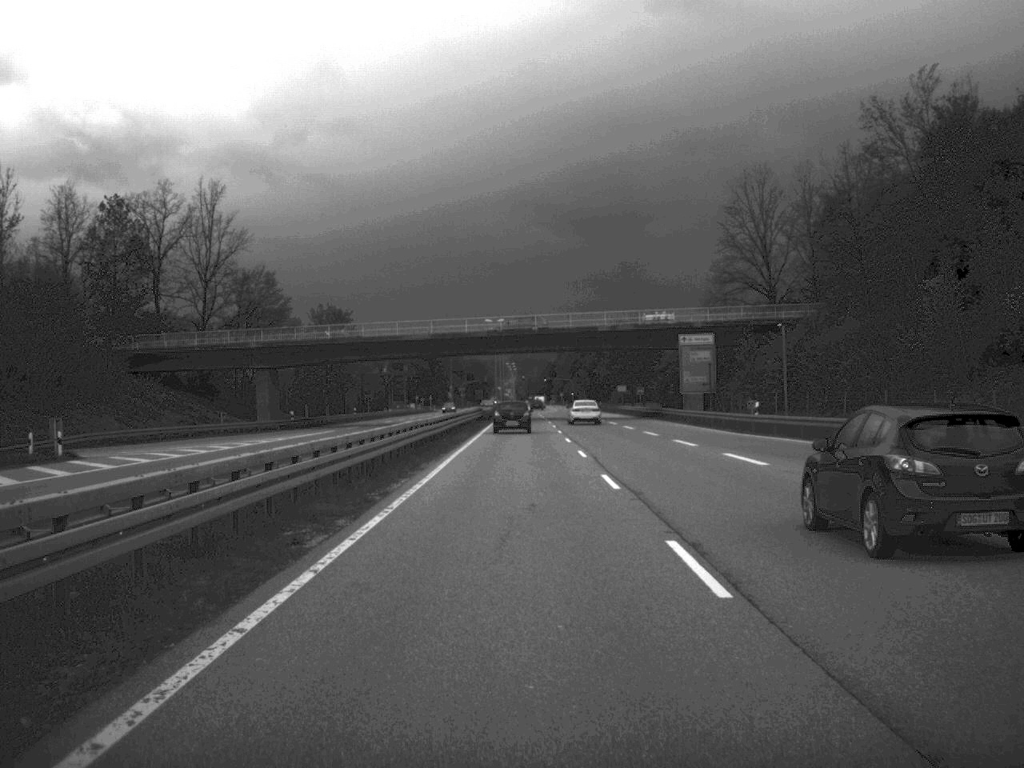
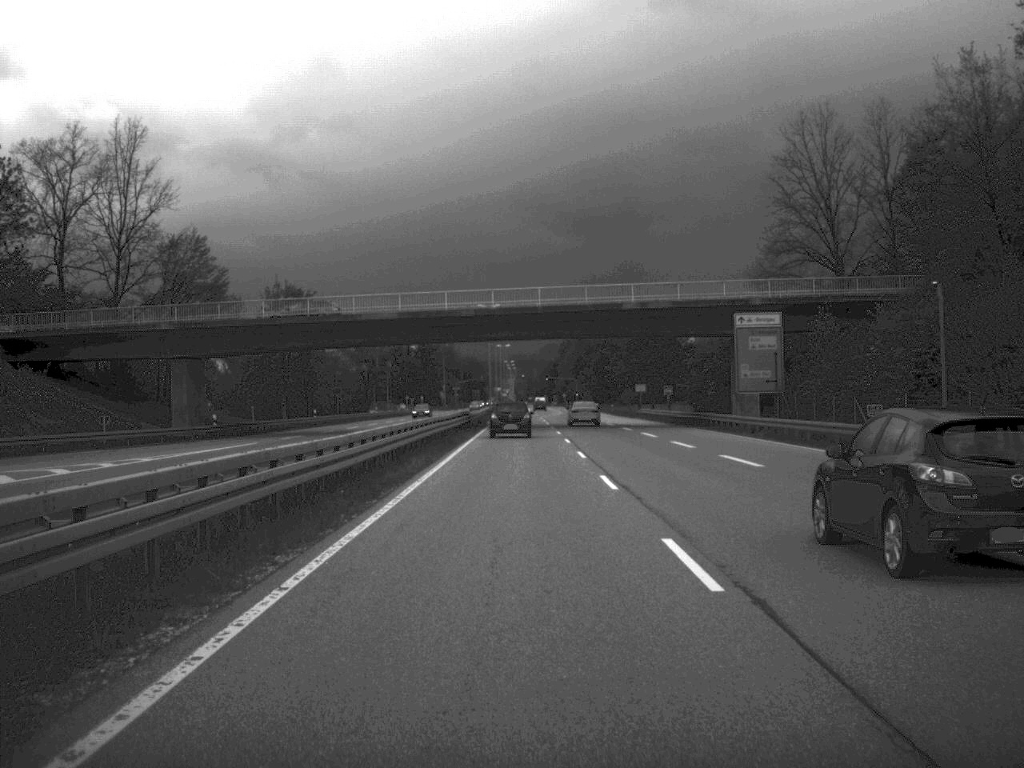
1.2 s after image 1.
(0.0, +23.0) m; 0°
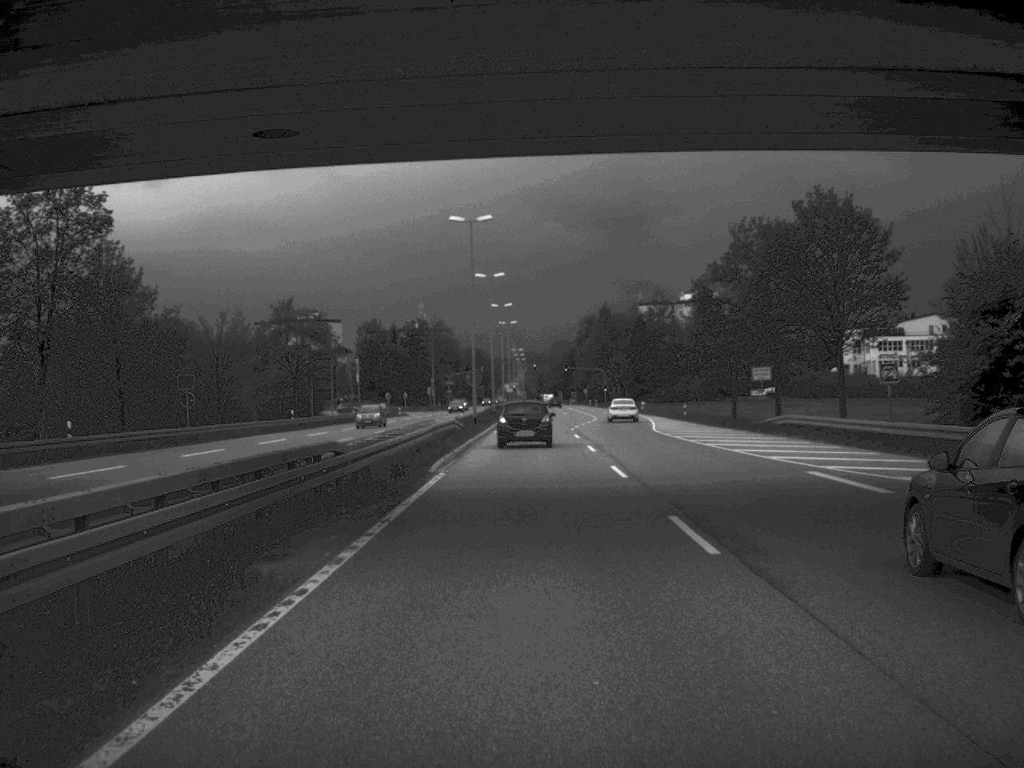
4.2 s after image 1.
(-0.4, +56.0) m; -1°
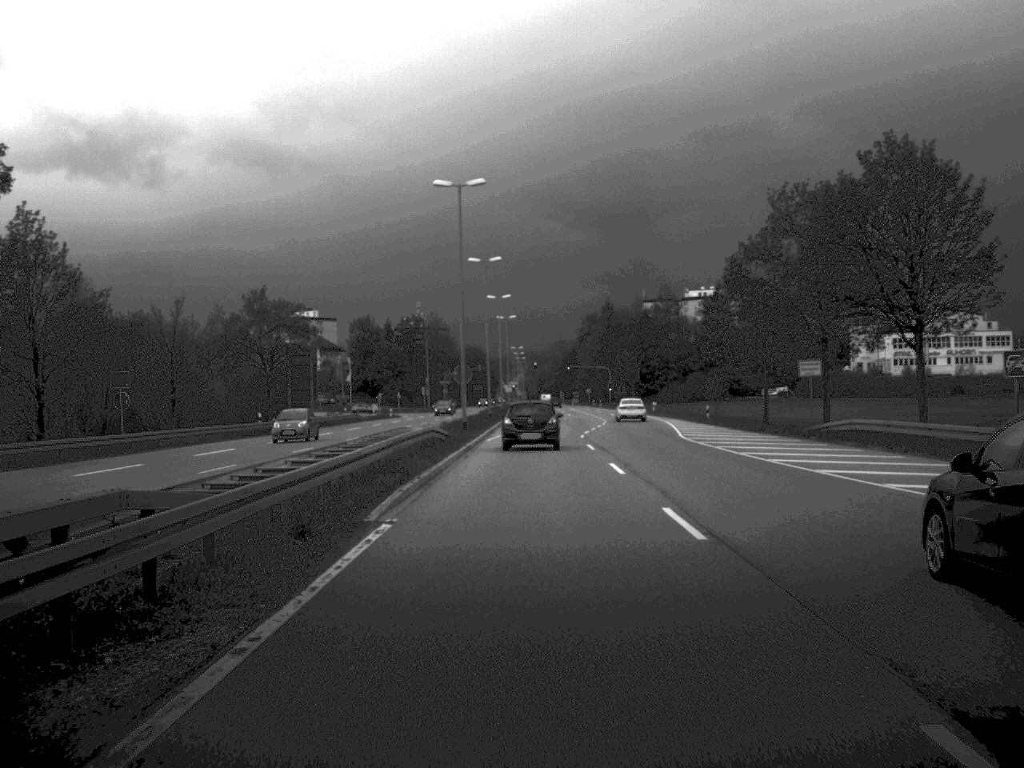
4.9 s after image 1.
(0.0, +10.6) m; 0°
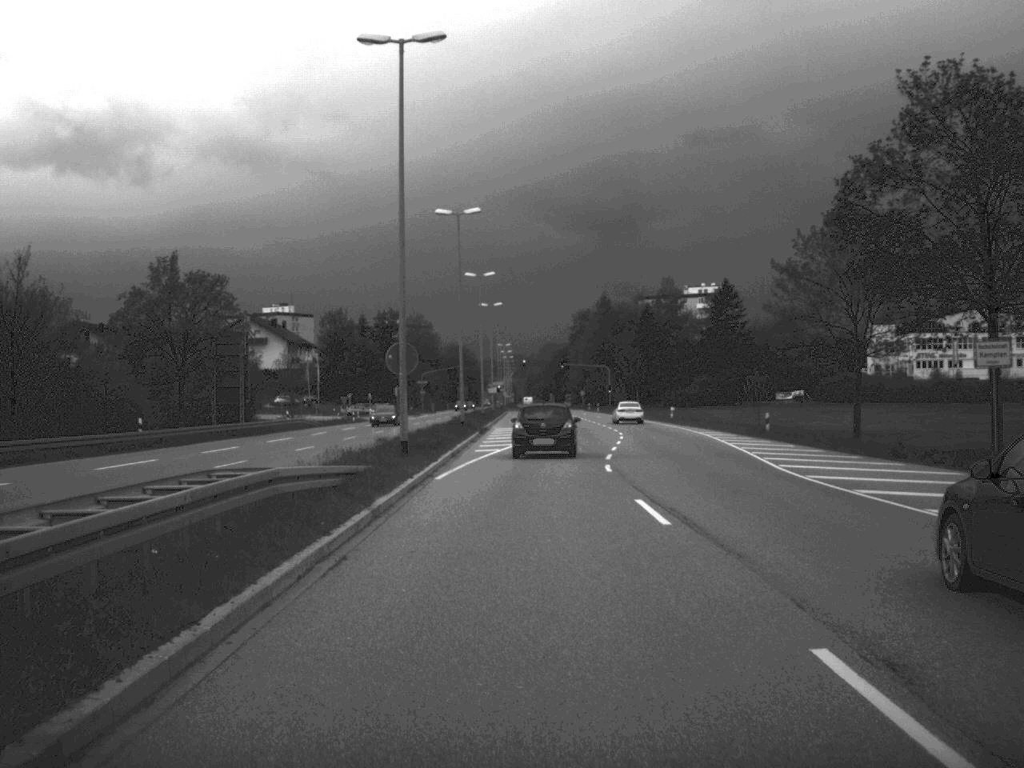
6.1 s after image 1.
(+0.1, +21.4) m; 0°
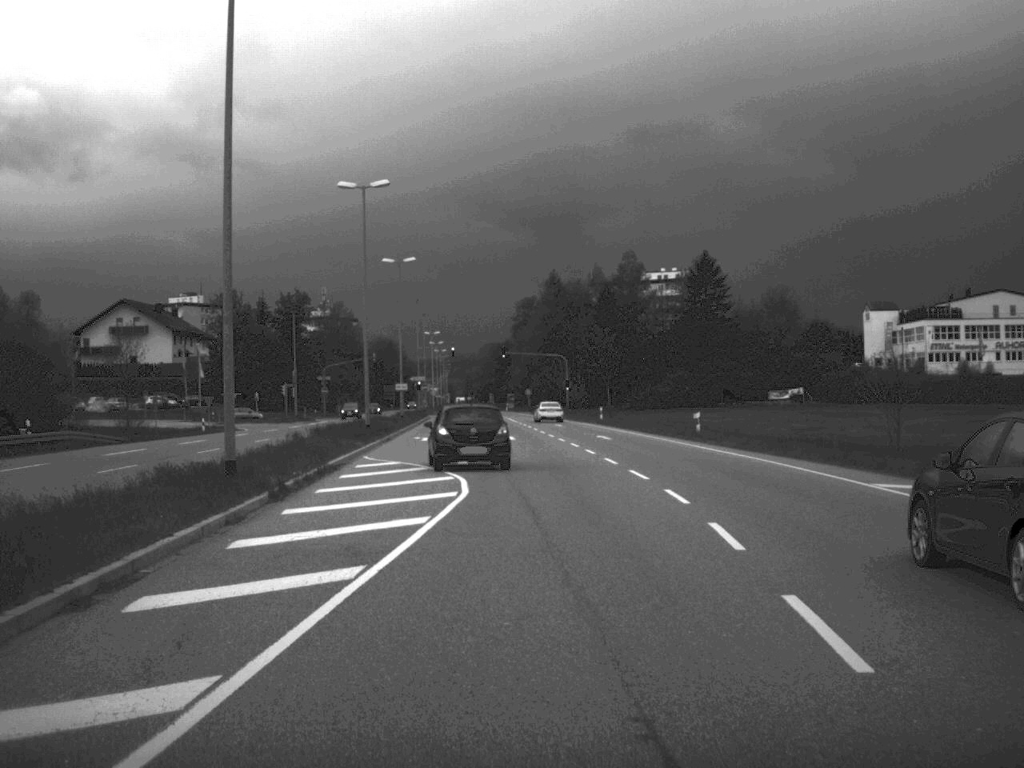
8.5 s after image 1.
(+0.9, +37.6) m; +2°
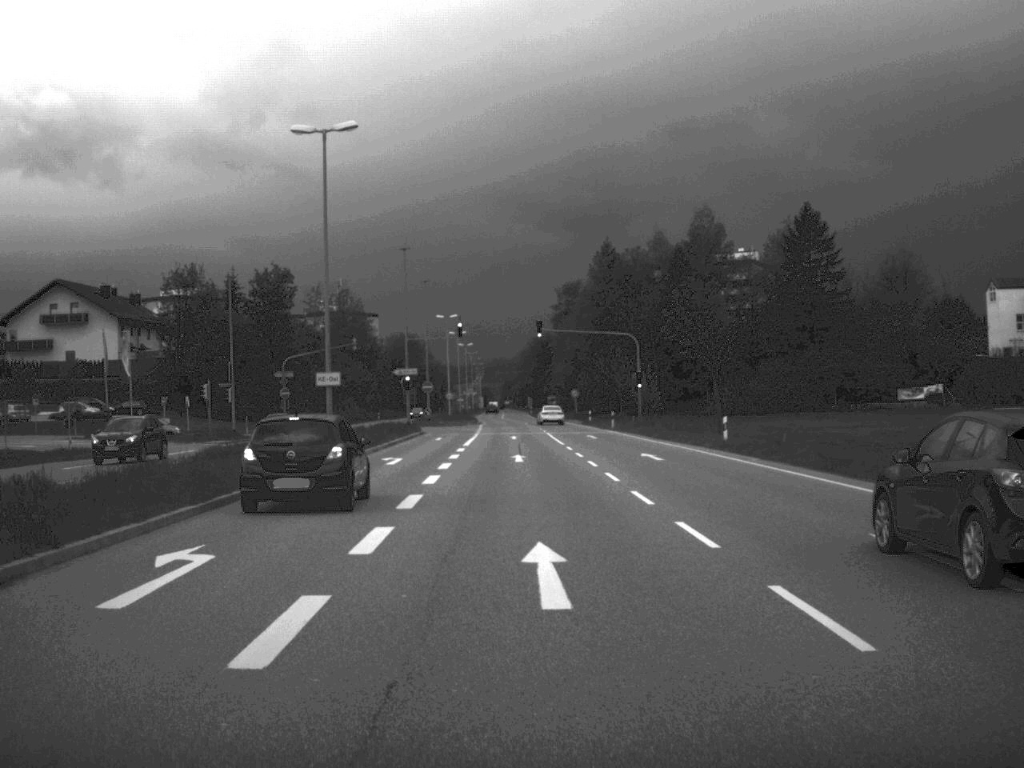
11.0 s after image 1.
(-0.5, +40.3) m; -2°
